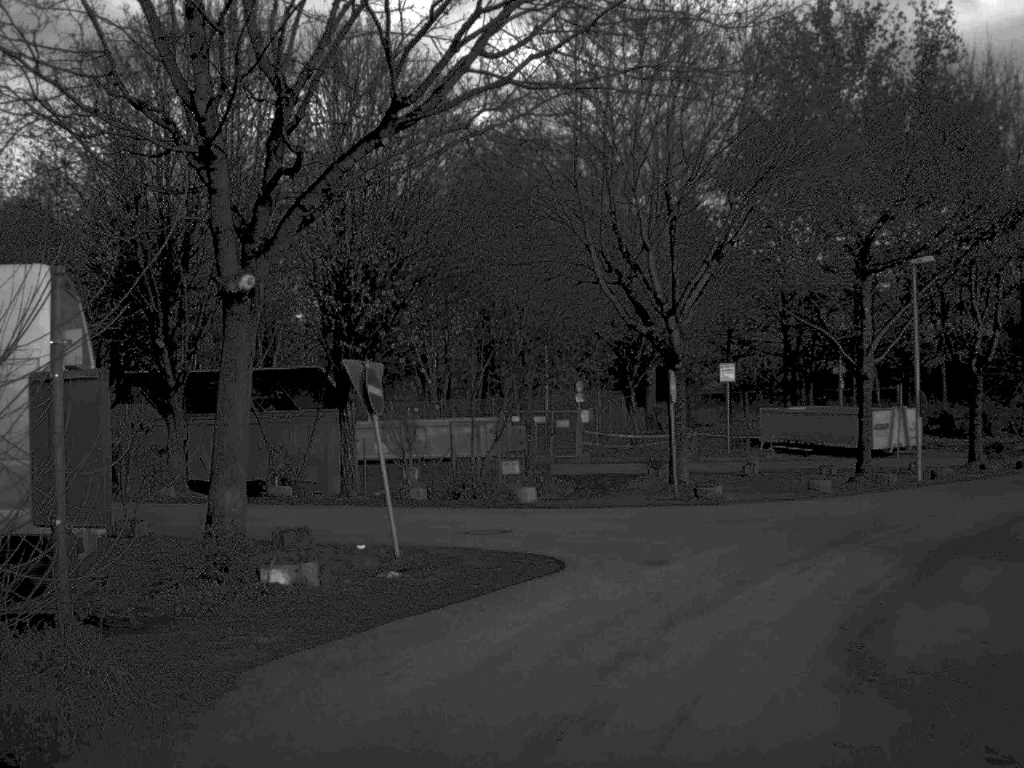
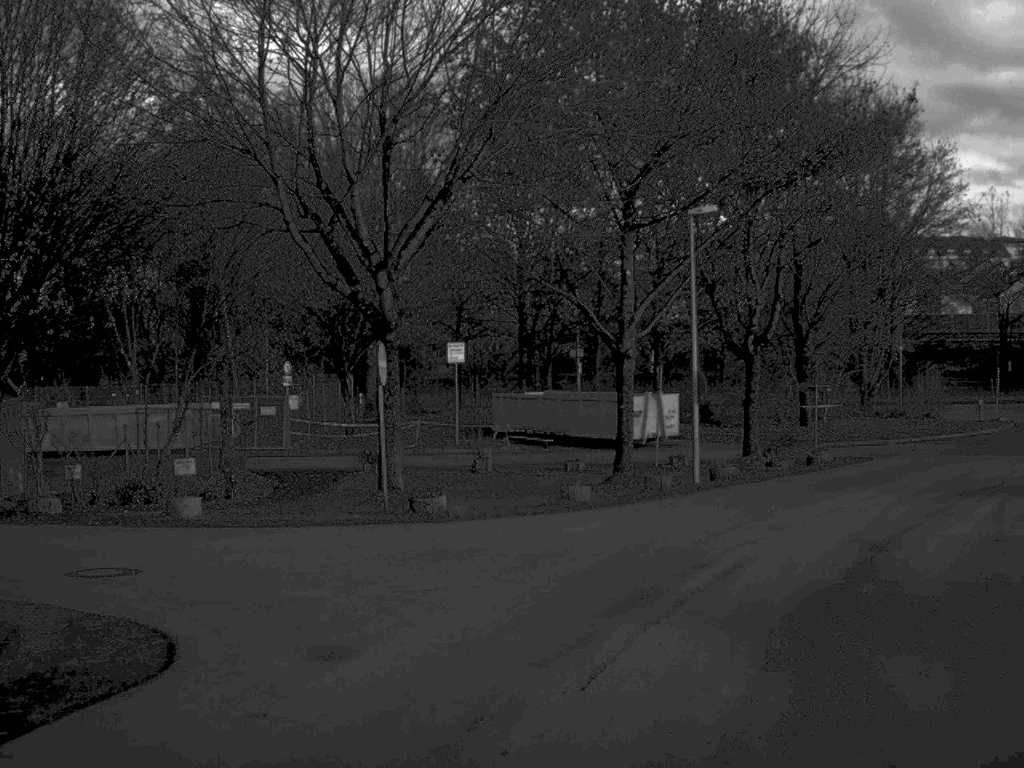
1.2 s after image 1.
(+0.6, +5.8) m; +12°
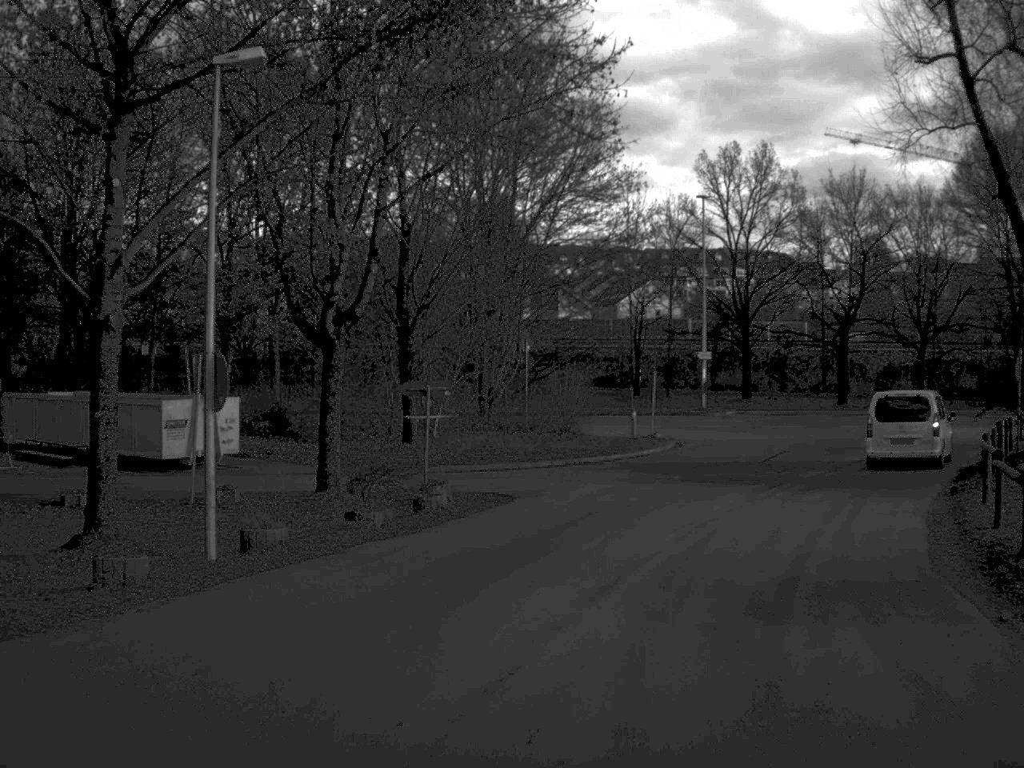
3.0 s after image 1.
(+1.7, +10.6) m; +18°
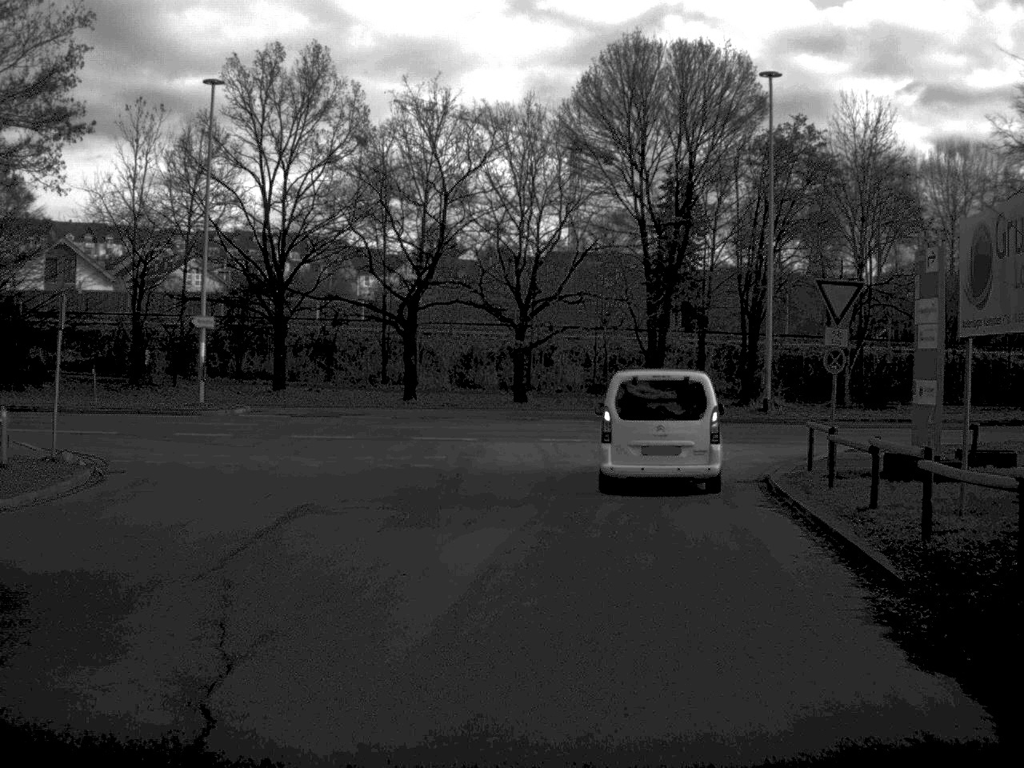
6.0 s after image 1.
(+4.1, +20.6) m; +19°
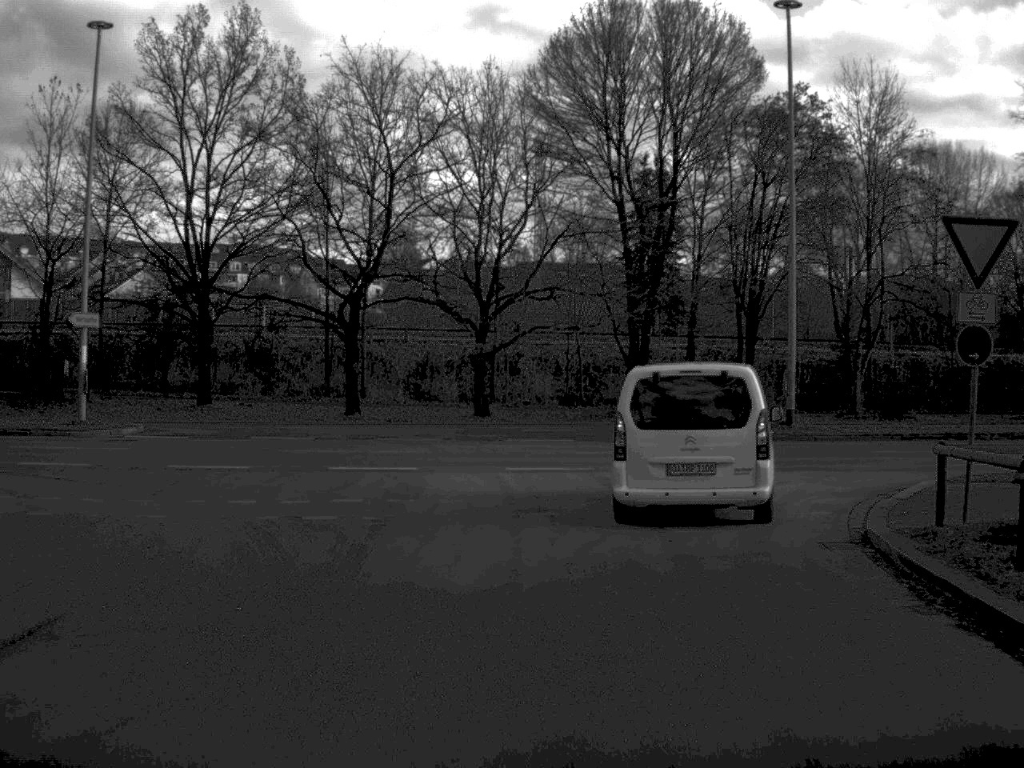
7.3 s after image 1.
(+0.1, +8.0) m; +1°
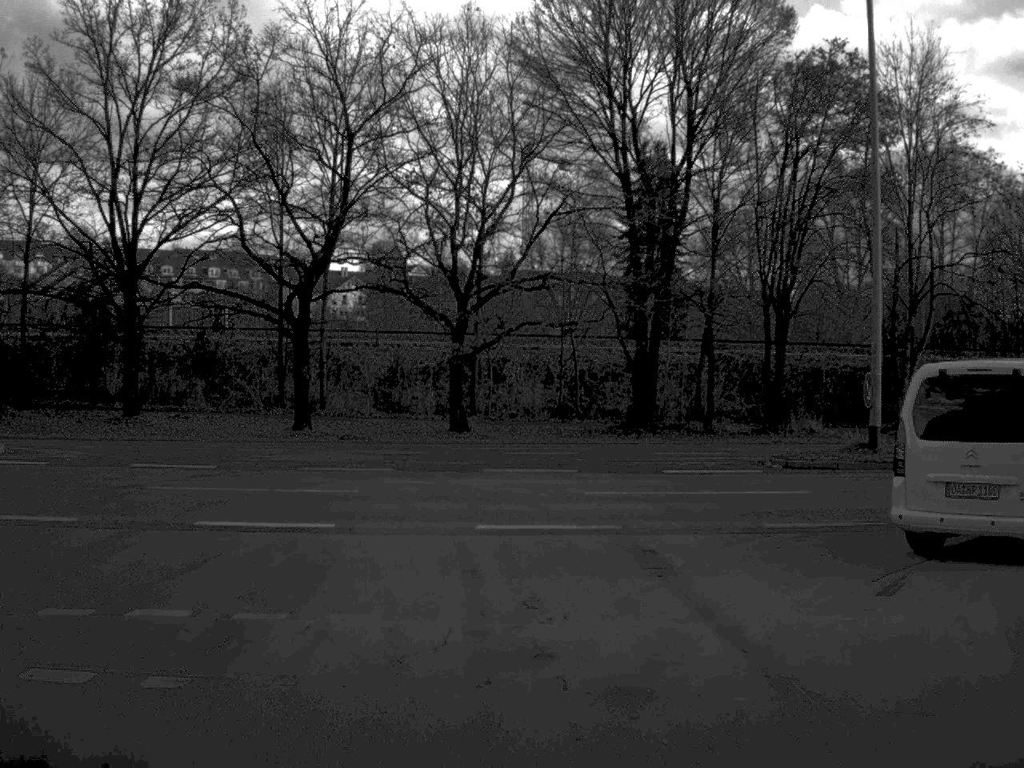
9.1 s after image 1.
(0.0, +8.2) m; +1°
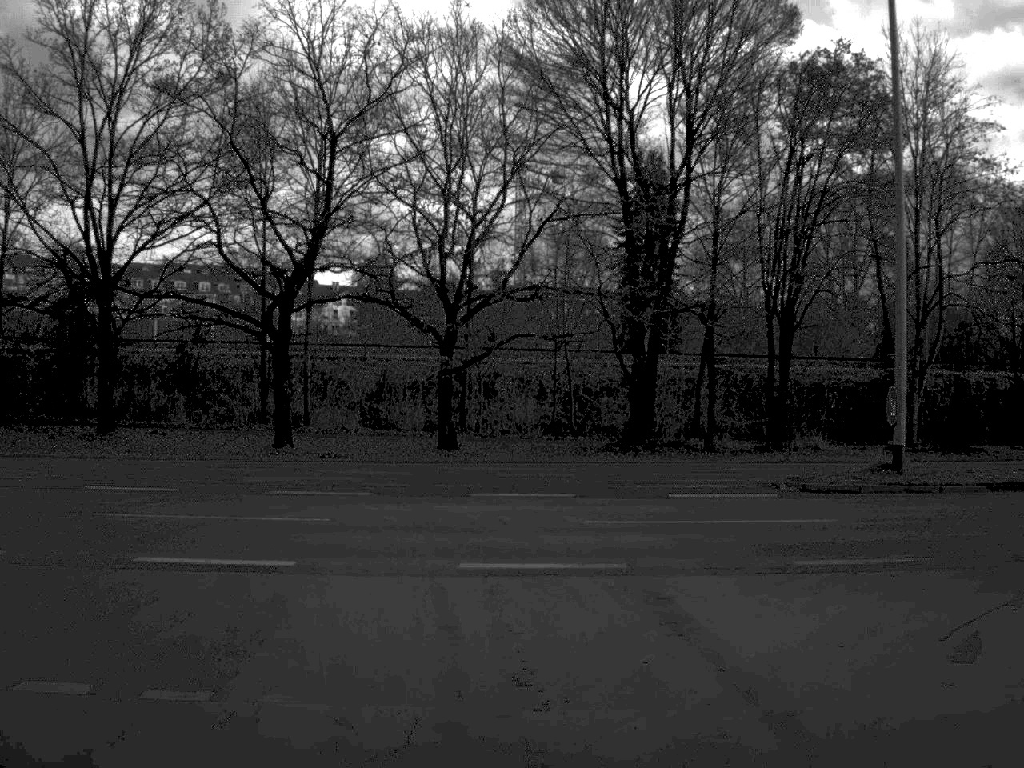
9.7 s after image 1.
(0.0, +1.9) m; 0°
